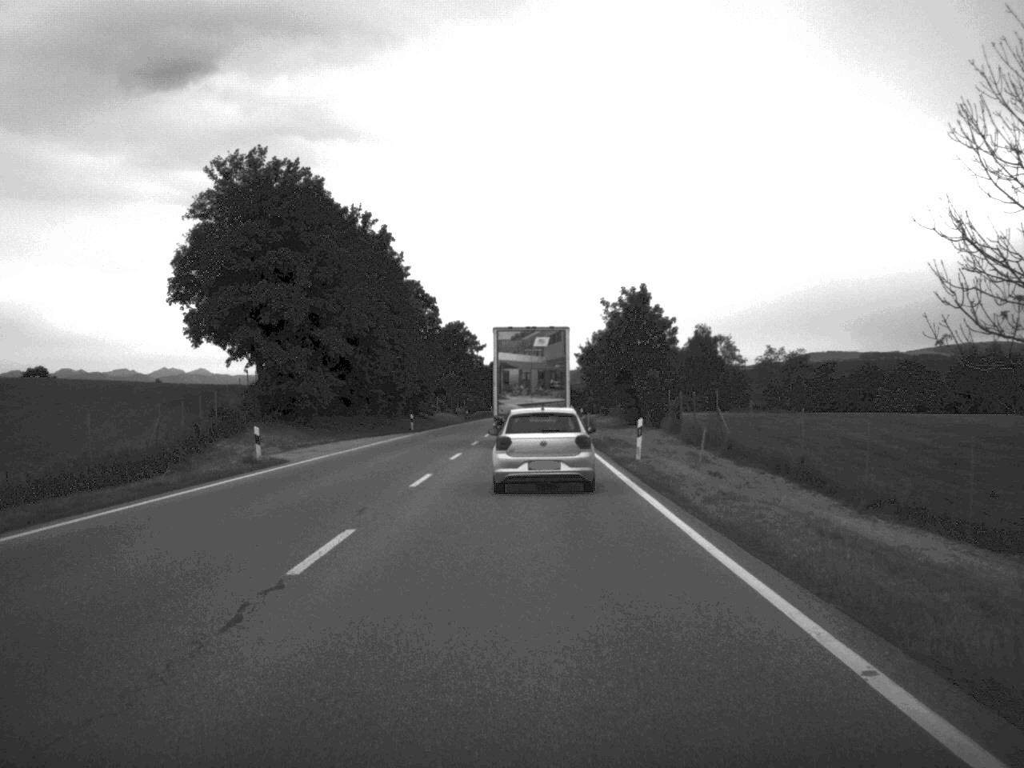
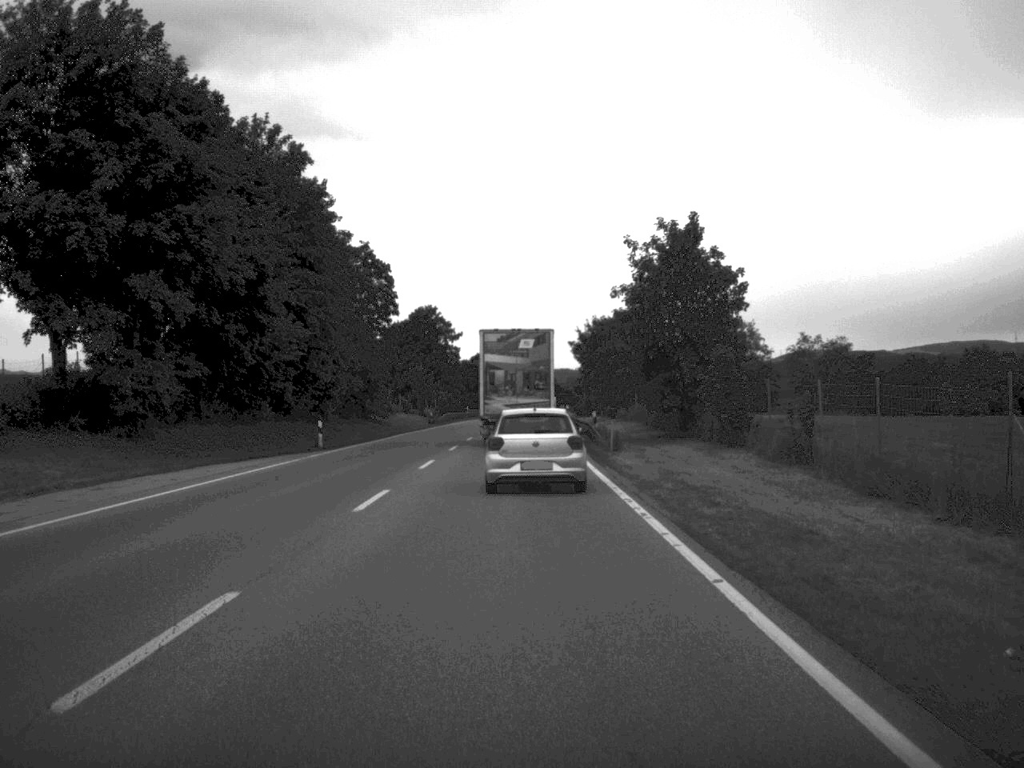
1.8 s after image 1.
(+0.2, +28.5) m; 0°
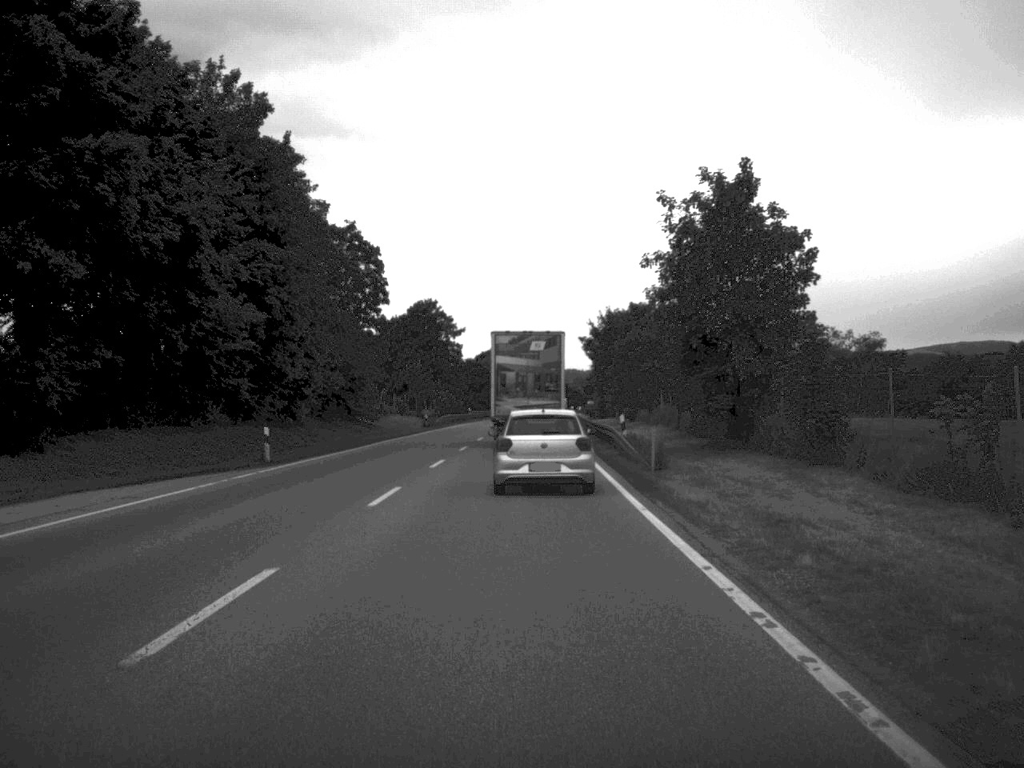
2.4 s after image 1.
(0.0, +10.7) m; 0°
